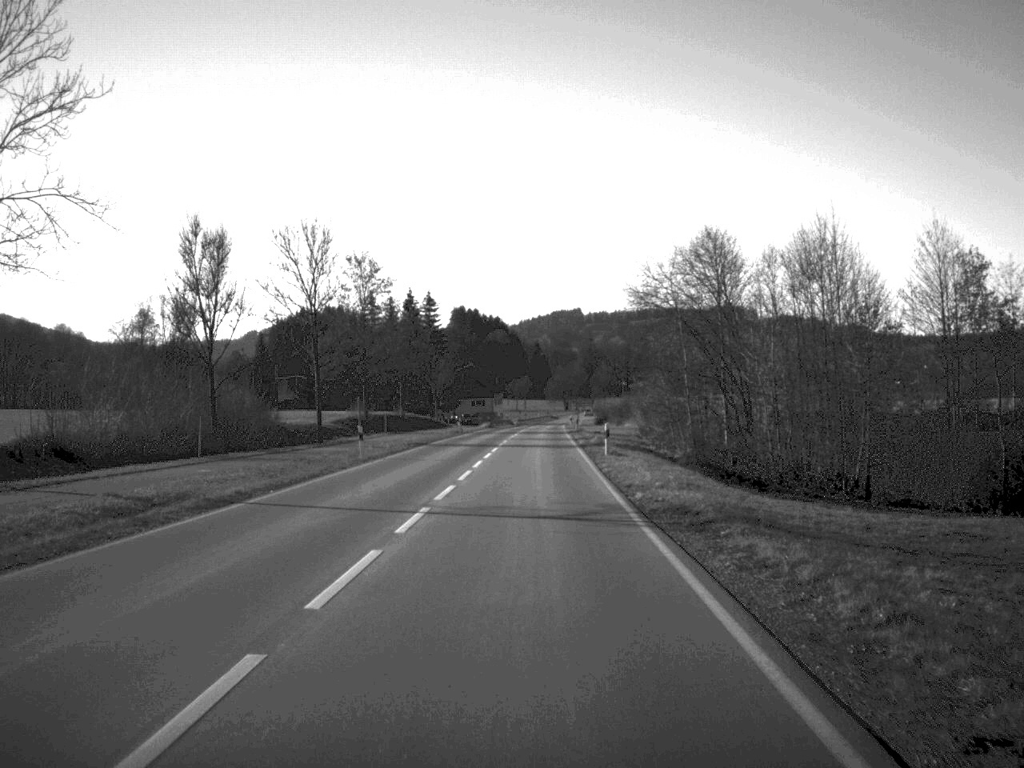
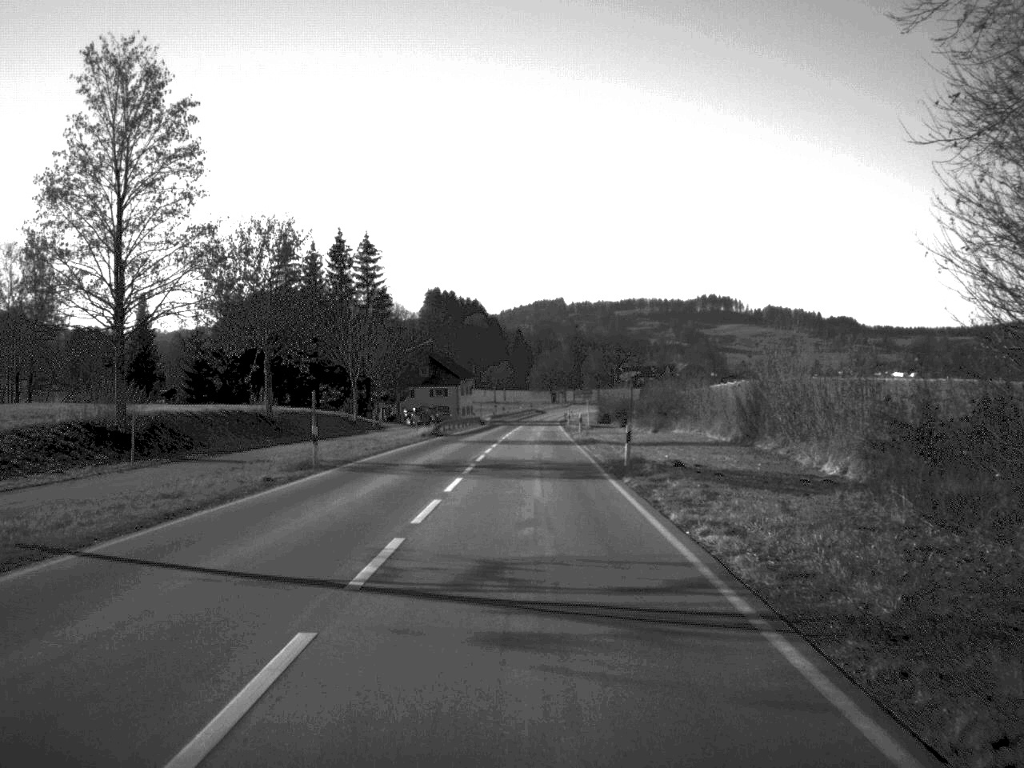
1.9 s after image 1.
(+0.4, +52.8) m; +1°
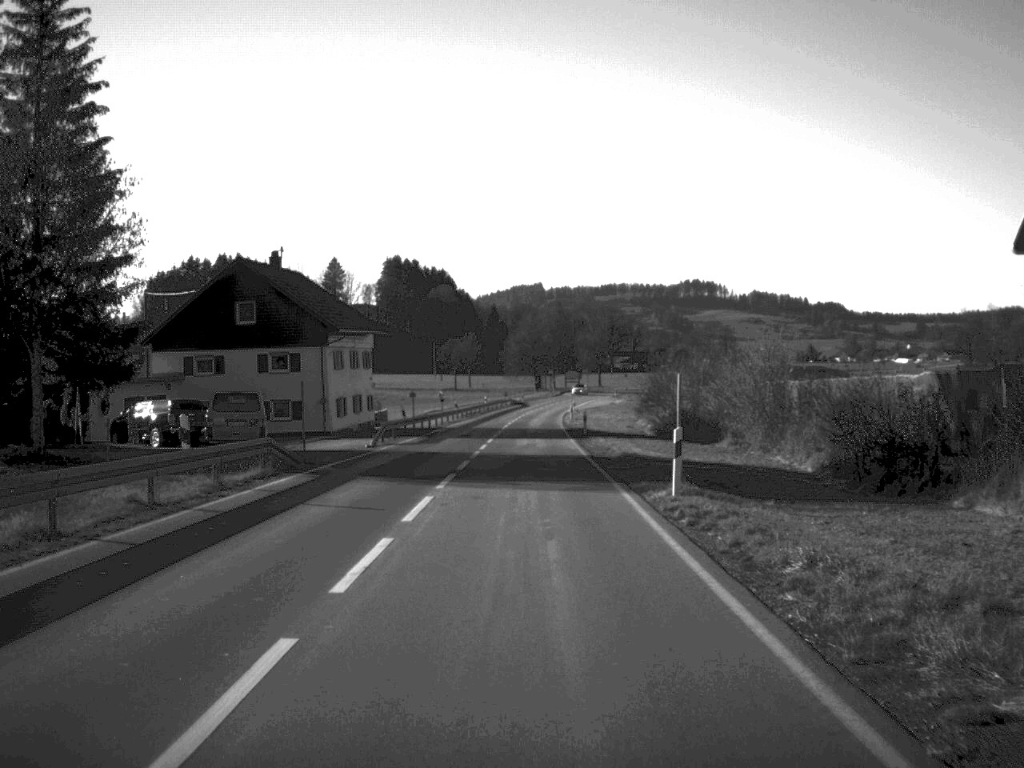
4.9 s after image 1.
(+0.7, +83.5) m; +1°
